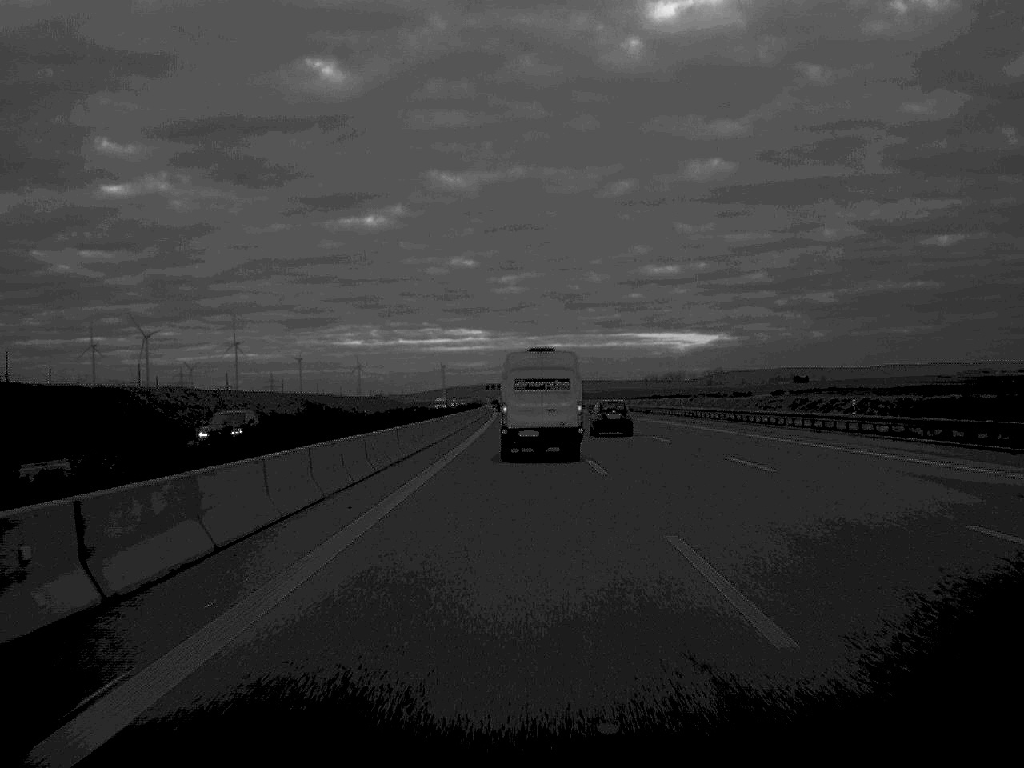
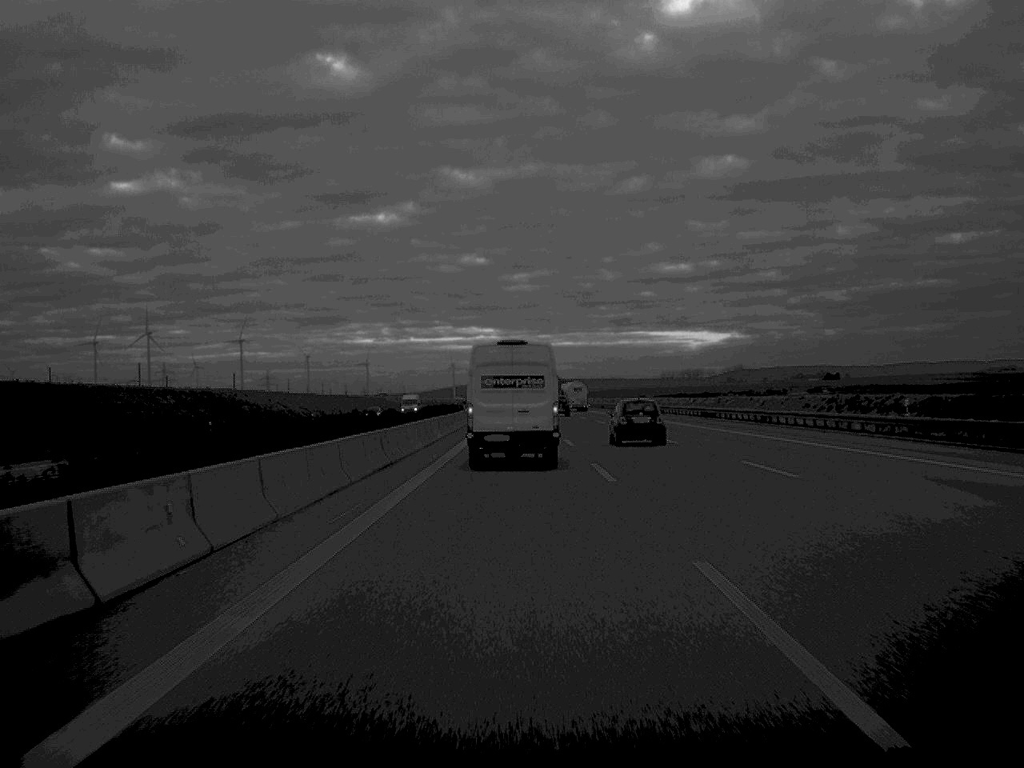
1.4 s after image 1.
(-0.2, +56.4) m; -1°
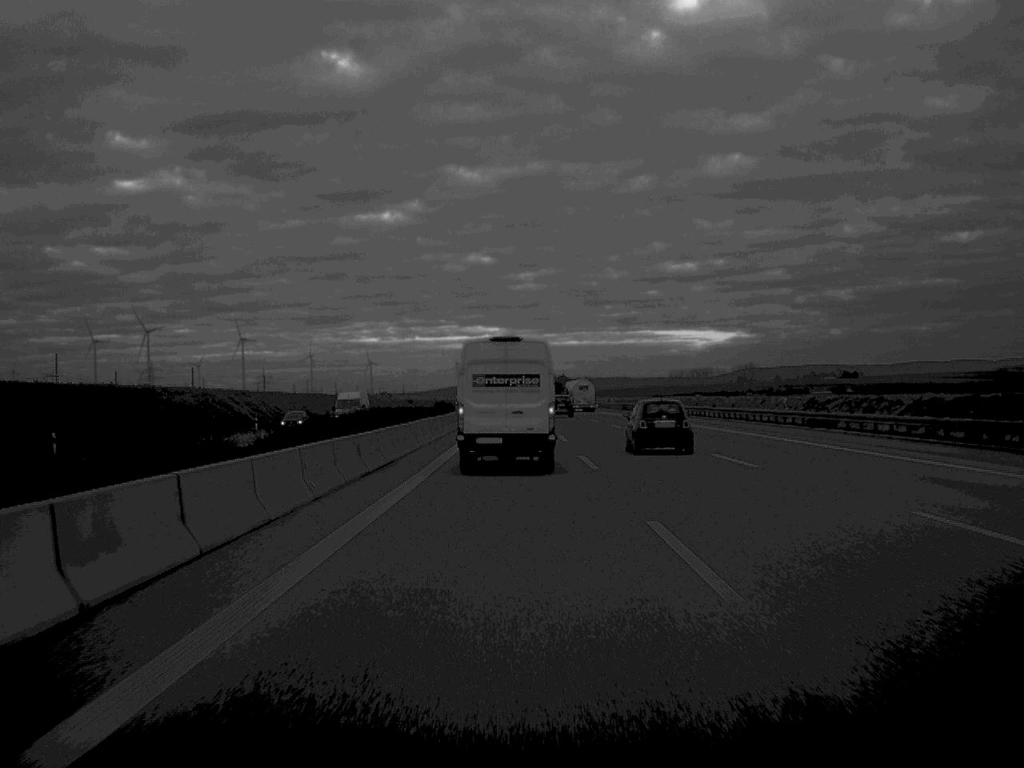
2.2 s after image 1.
(-0.1, +31.4) m; 0°
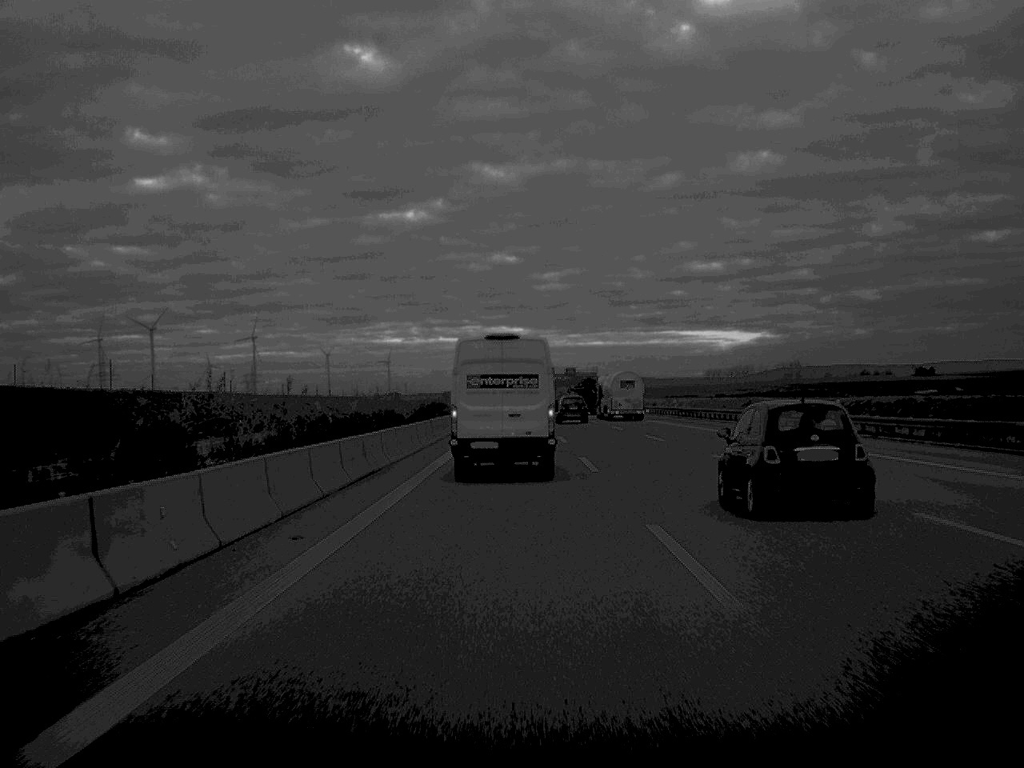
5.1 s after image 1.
(-0.9, +107.4) m; -1°
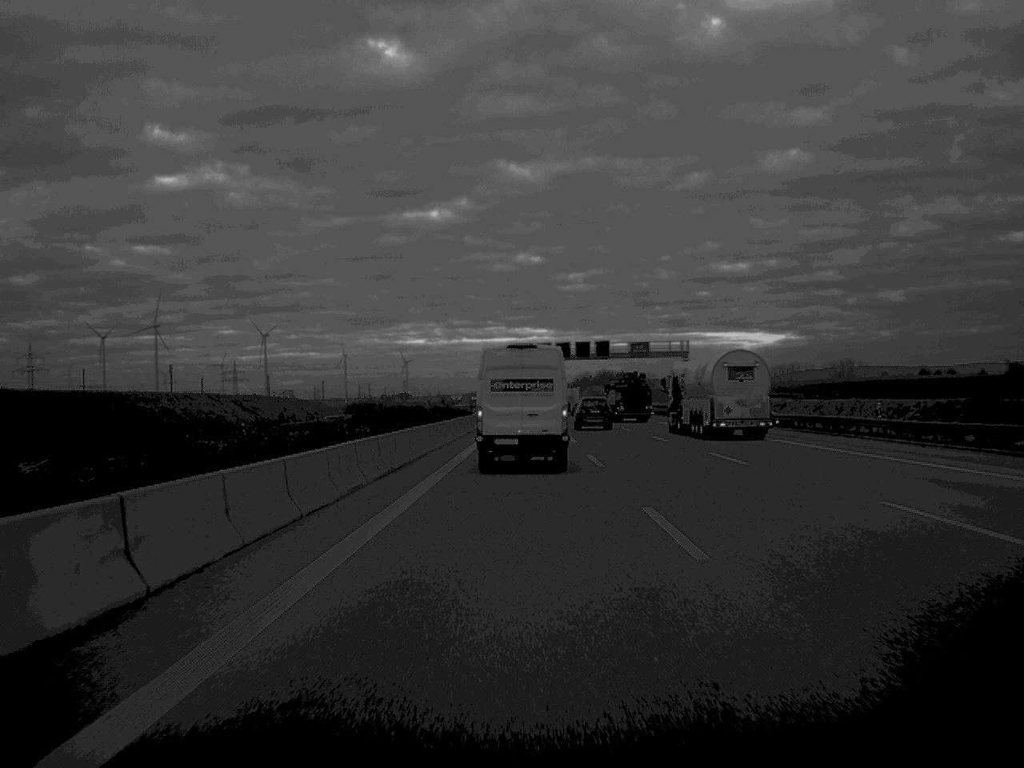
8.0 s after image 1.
(-1.0, +104.3) m; -1°
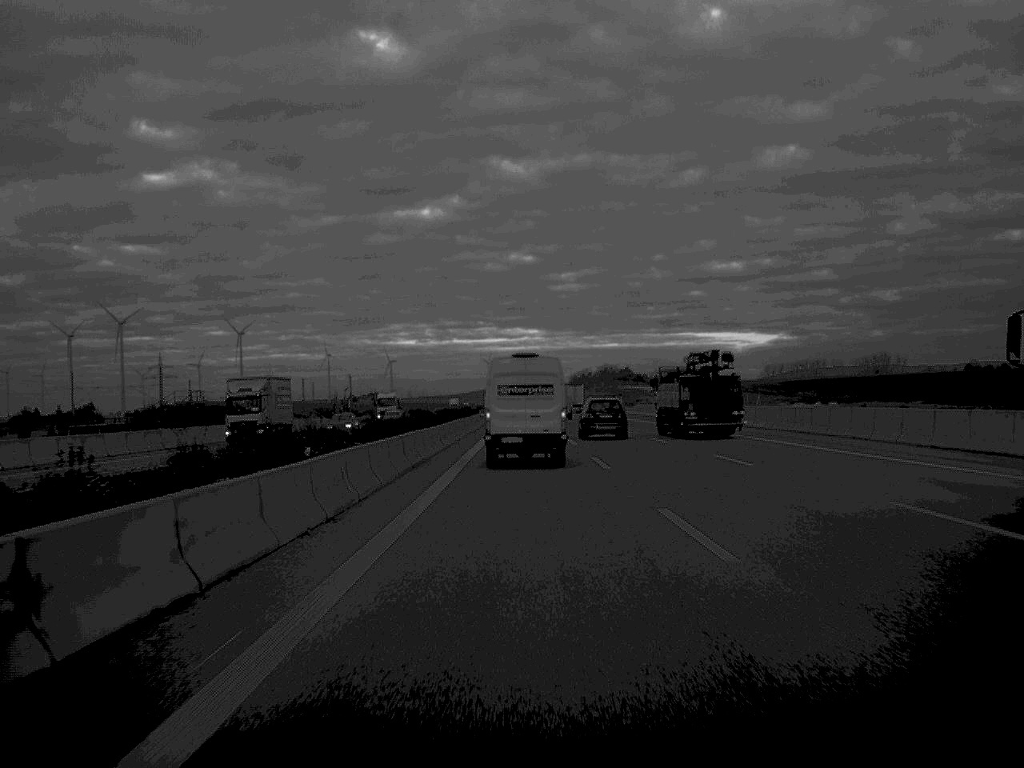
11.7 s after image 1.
(+0.1, +125.5) m; 0°
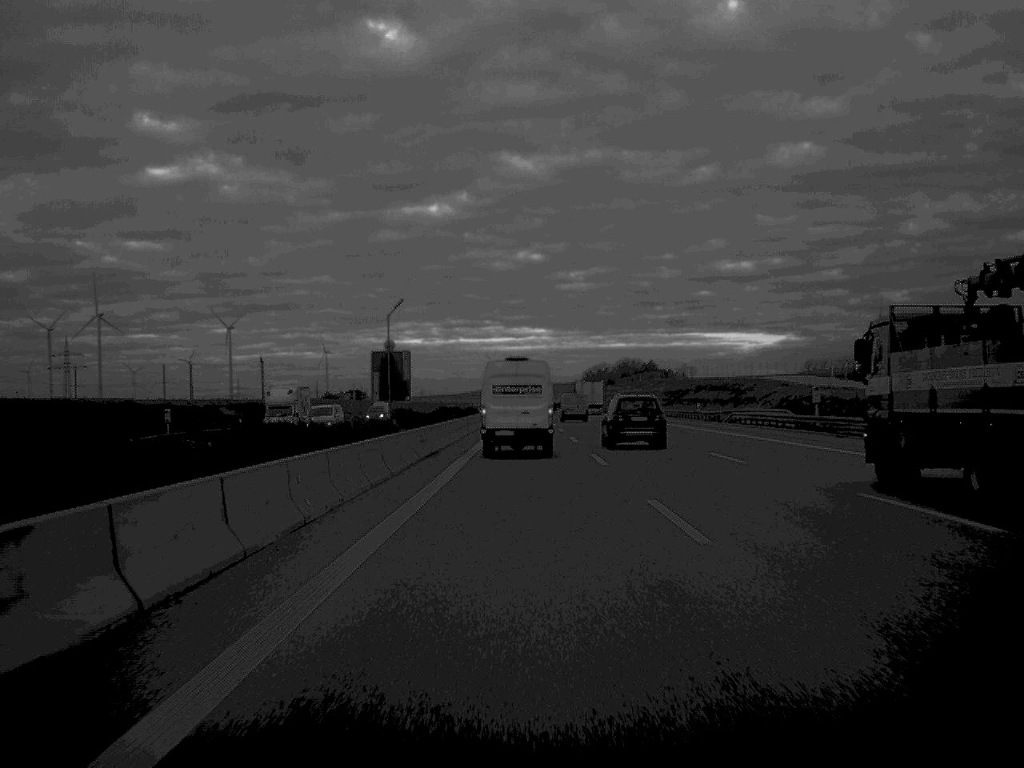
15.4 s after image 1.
(-0.5, +124.2) m; 0°
